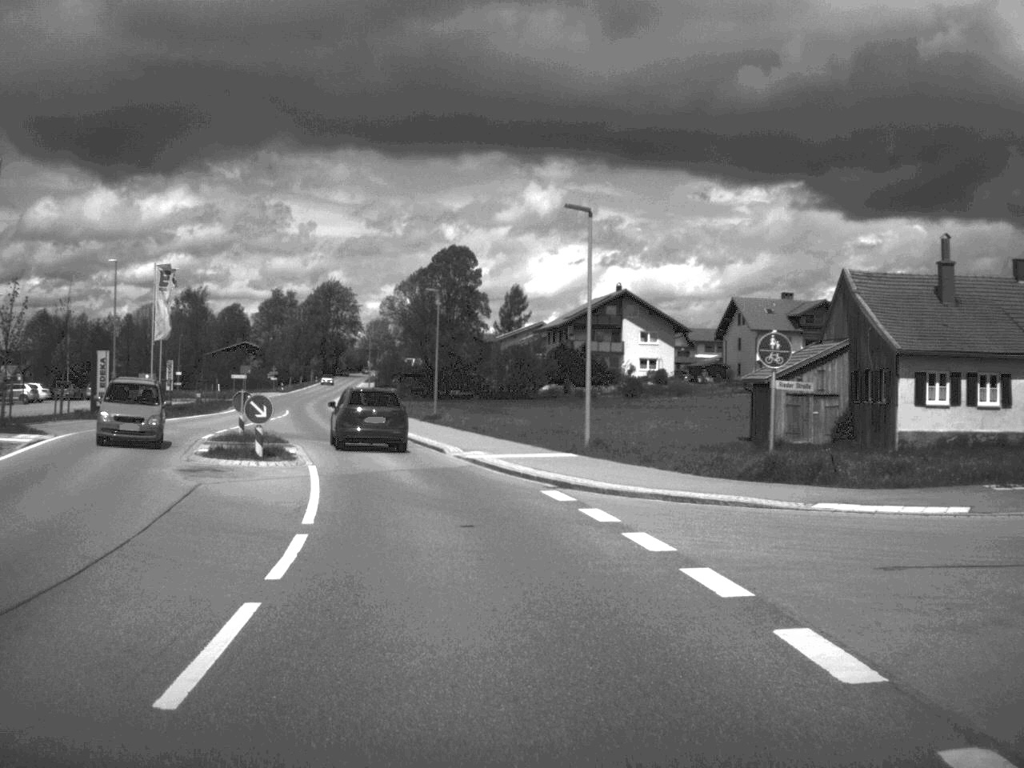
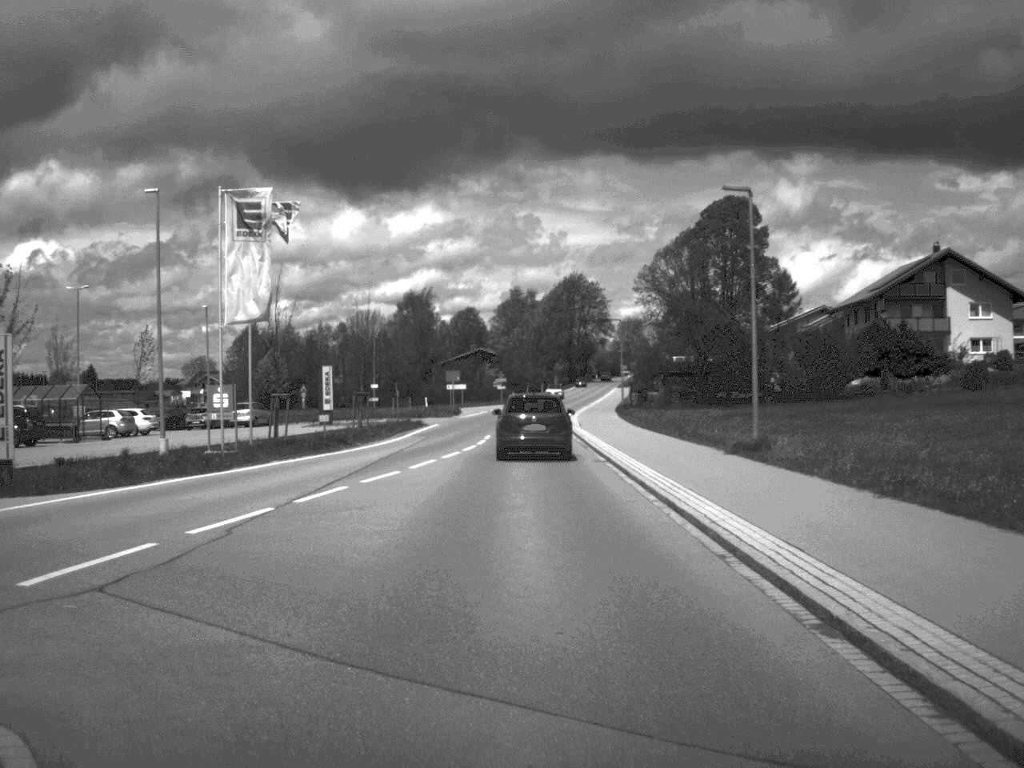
(-3.5, +30.3) m; -11°
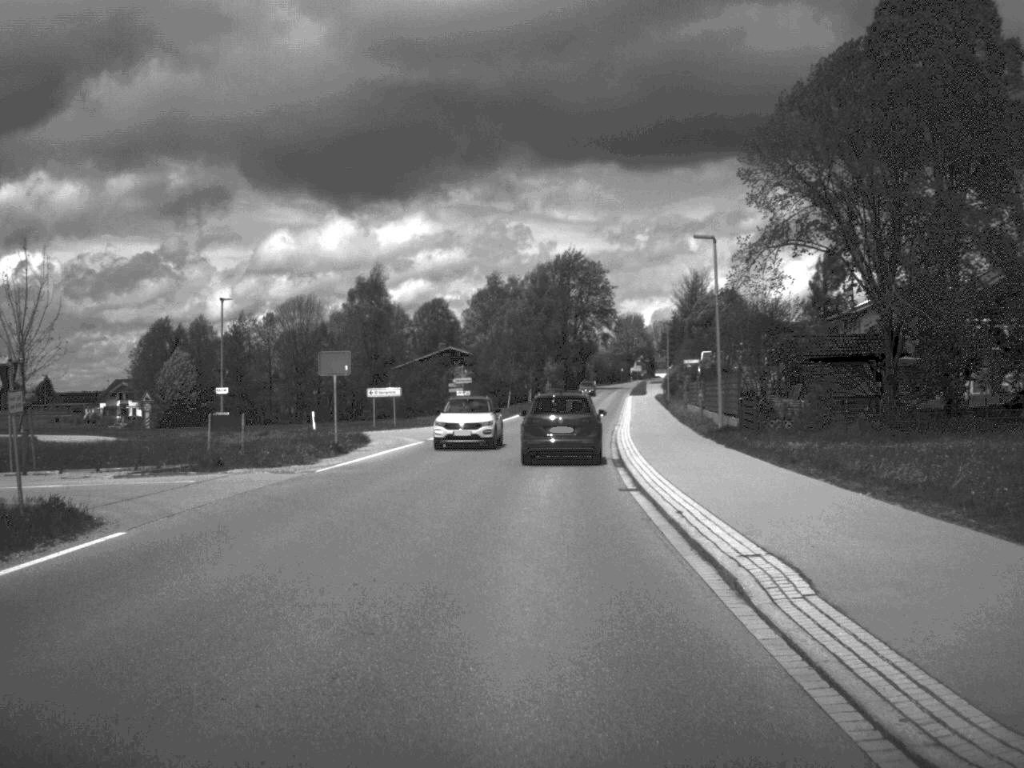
(+0.1, +48.4) m; +1°
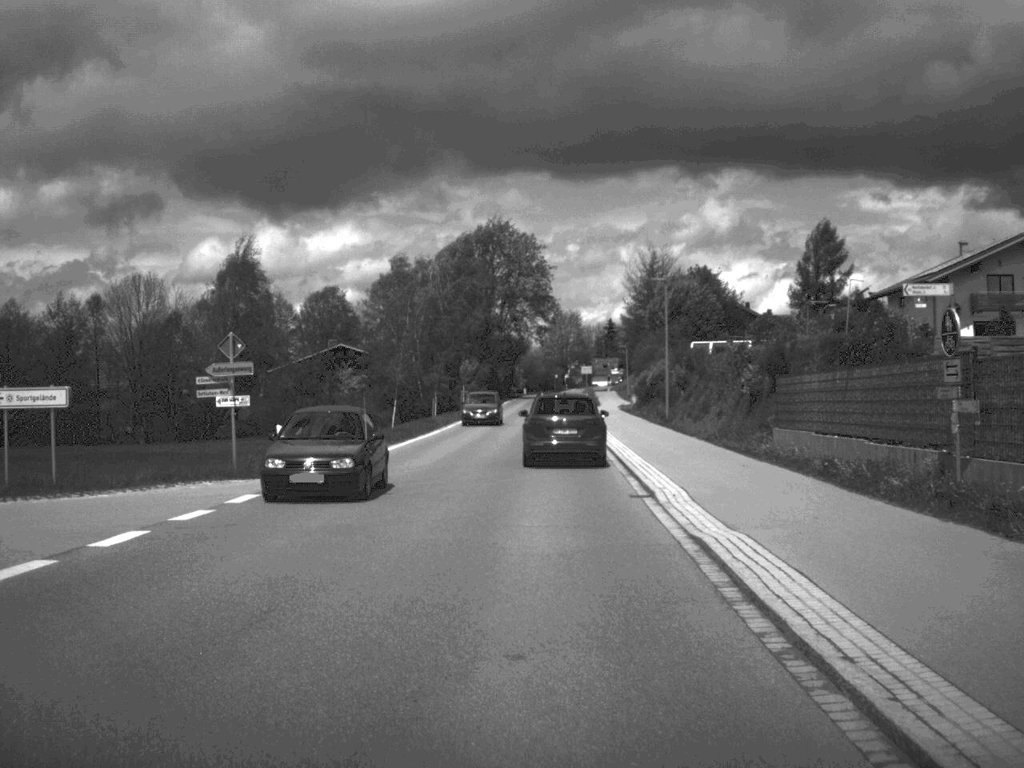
(+1.1, +39.6) m; +3°
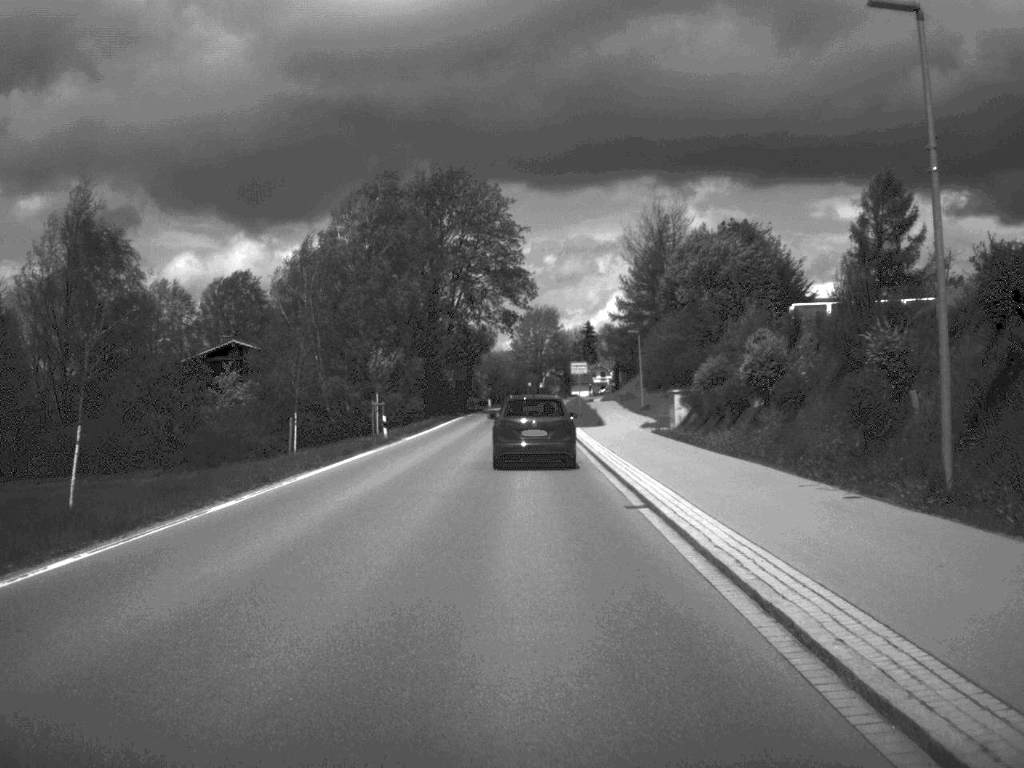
(+0.6, +39.1) m; +1°
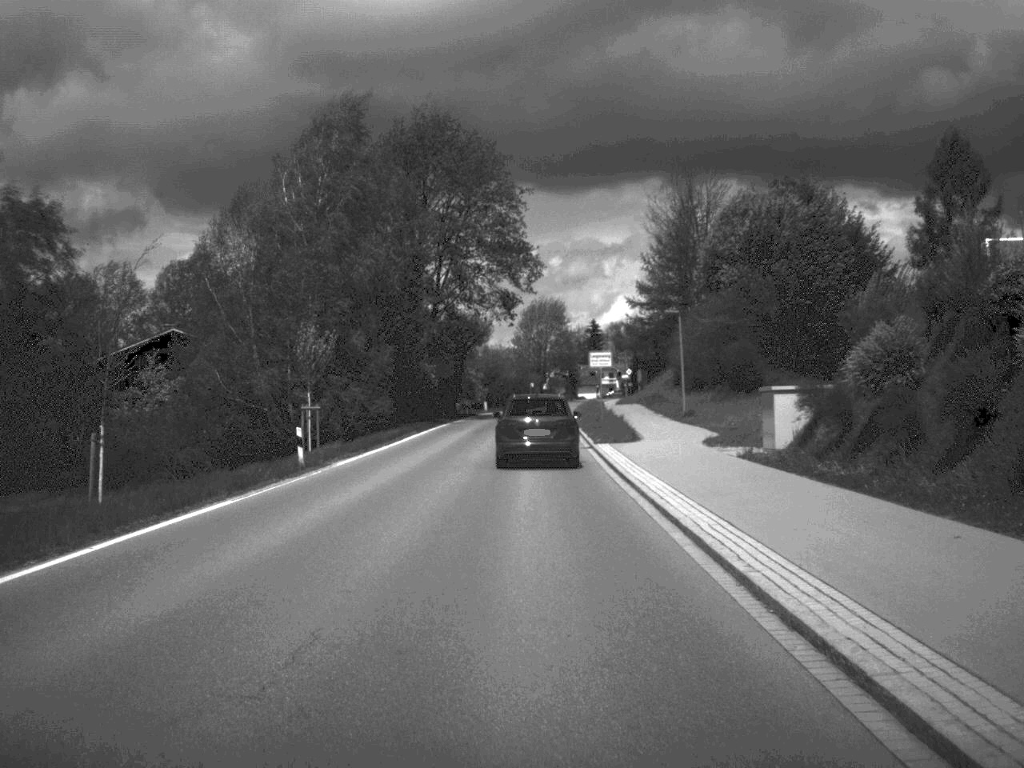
(0.0, +18.5) m; 0°
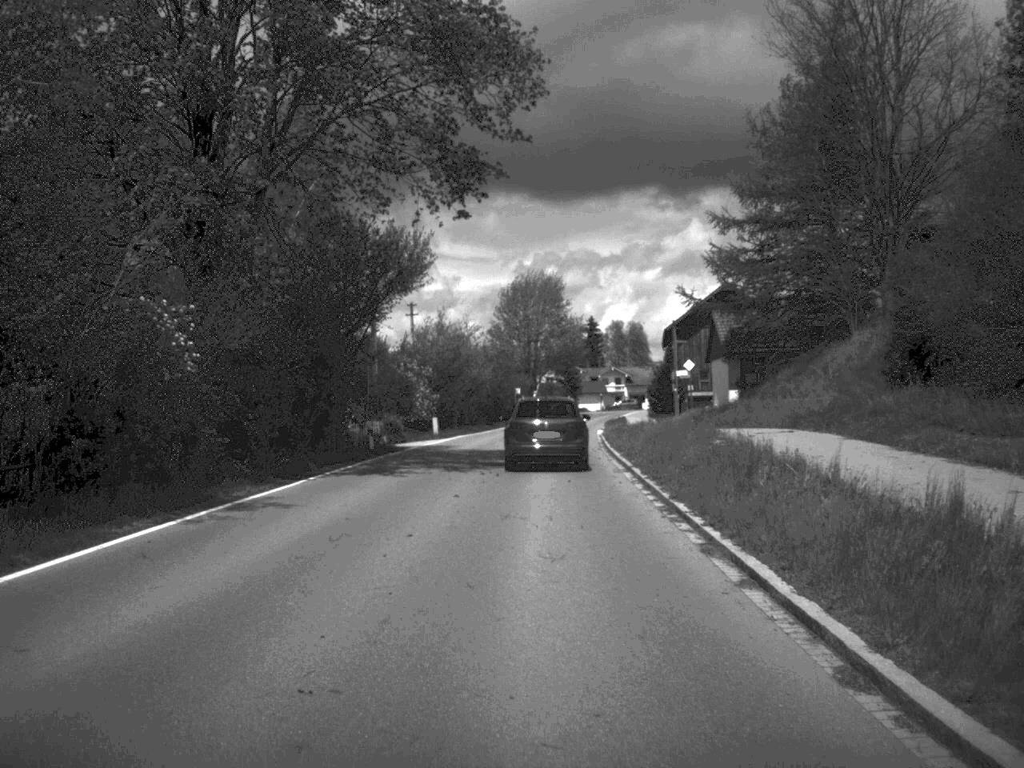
(+0.1, +48.5) m; 0°
